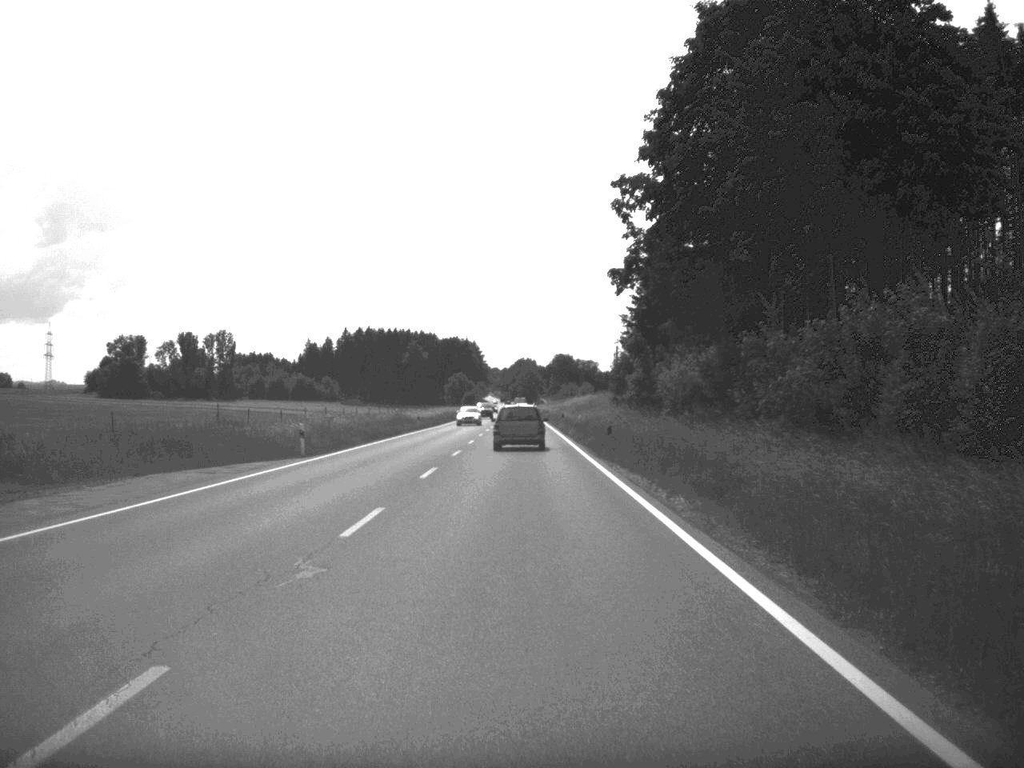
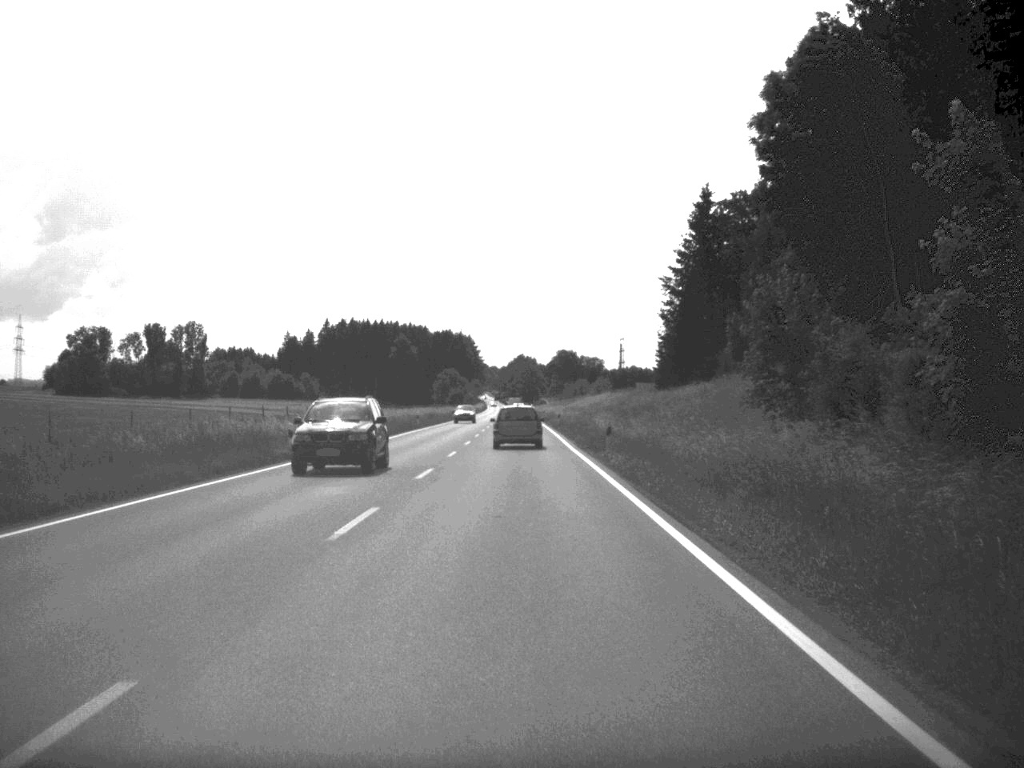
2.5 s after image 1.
(-0.1, +47.6) m; 0°
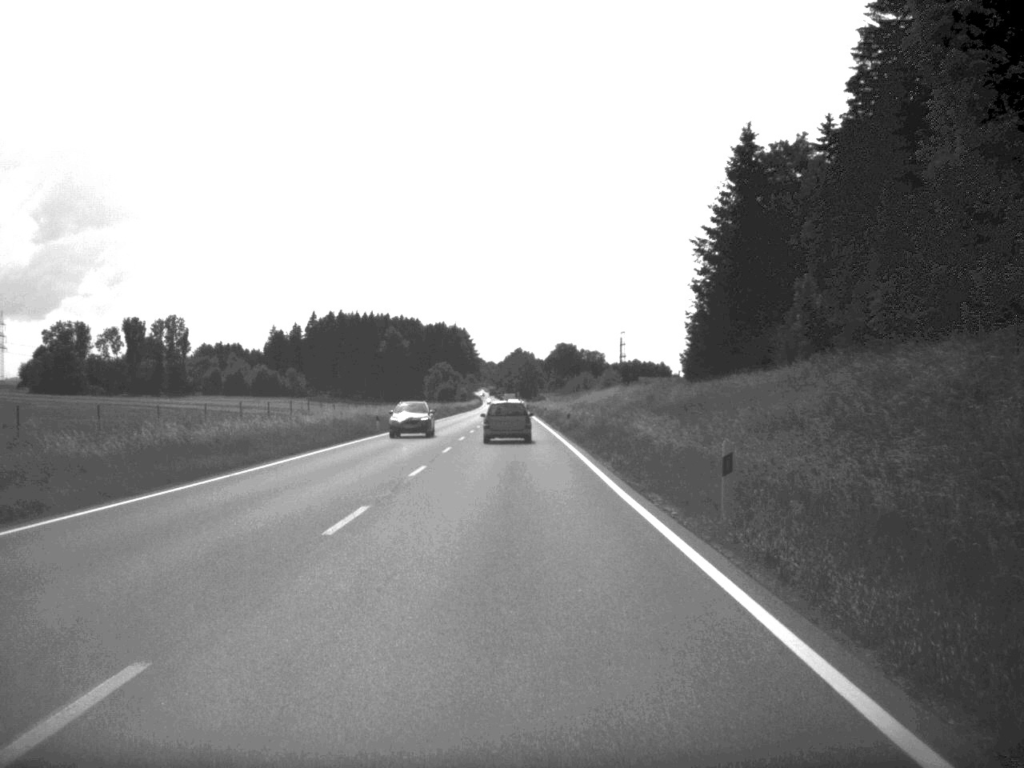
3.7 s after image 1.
(0.0, +23.2) m; 0°
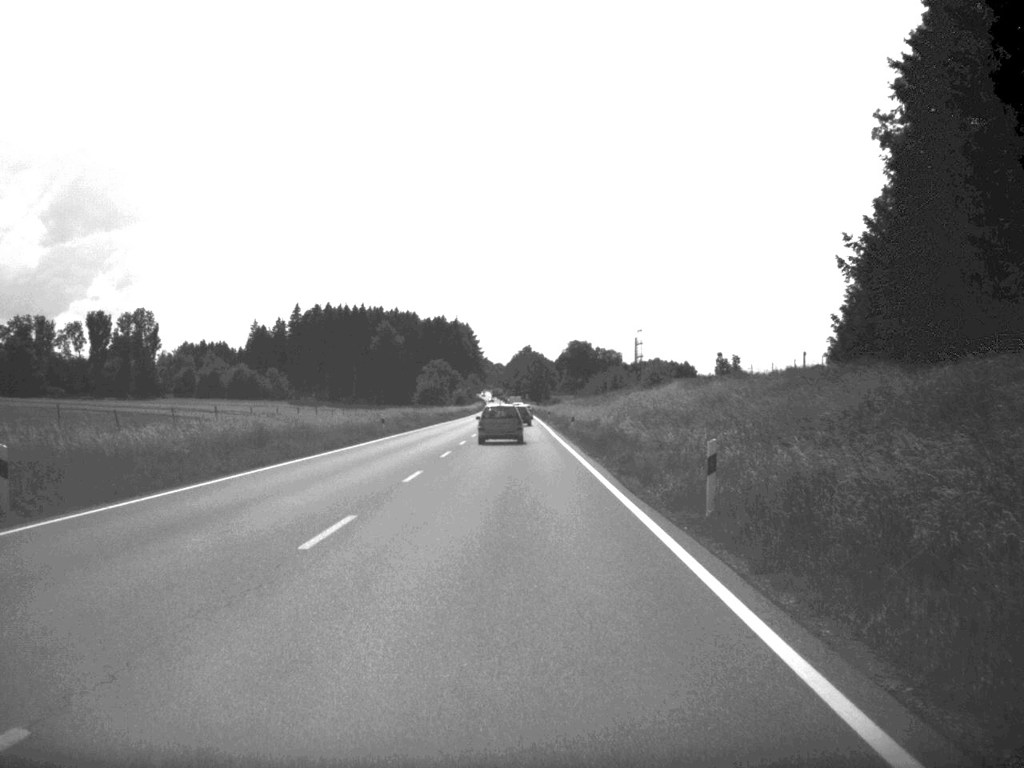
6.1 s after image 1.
(-0.2, +48.3) m; -1°
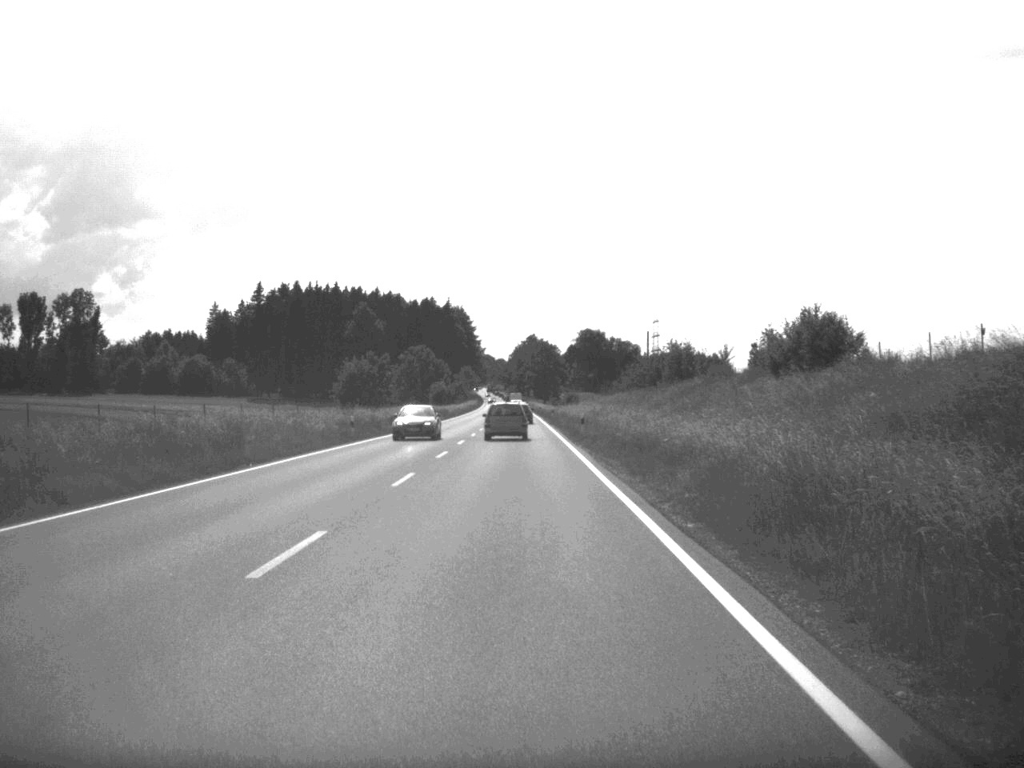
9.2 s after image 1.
(-0.2, +61.3) m; 0°
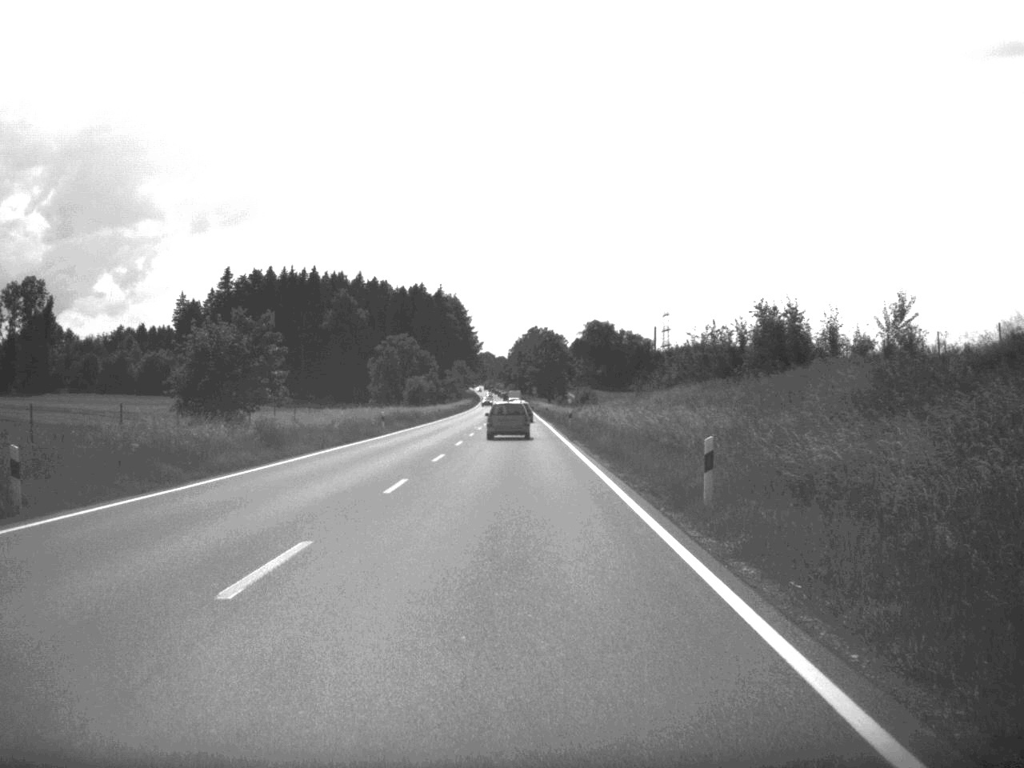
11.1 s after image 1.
(0.0, +38.5) m; 0°
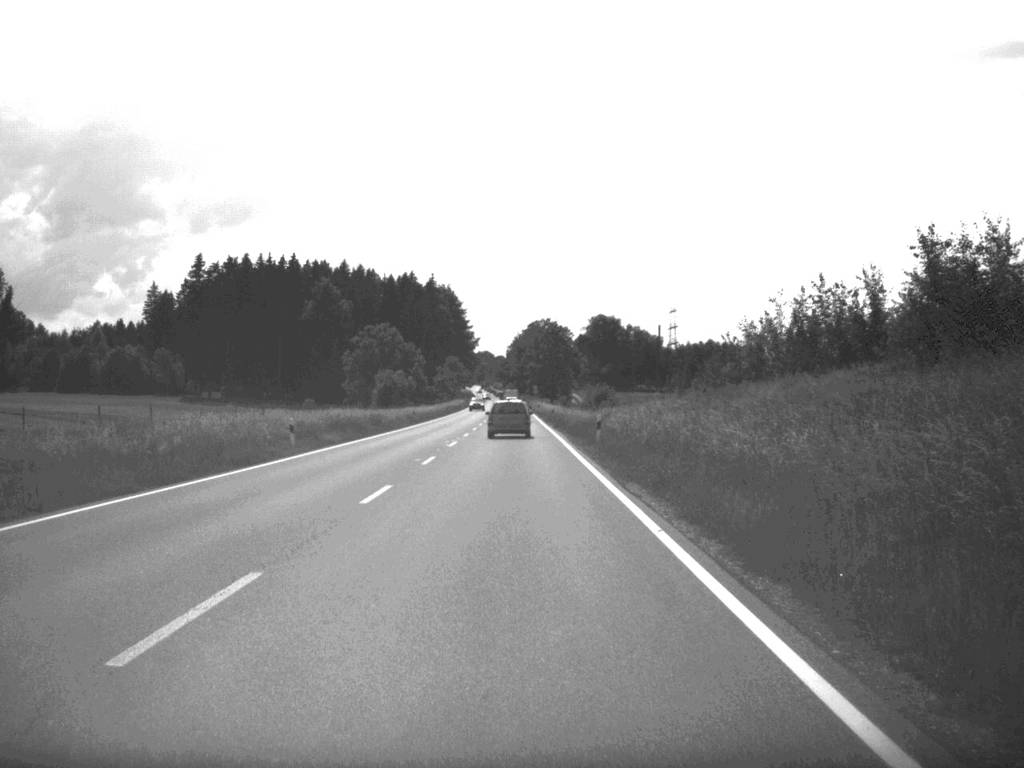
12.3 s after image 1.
(0.0, +24.3) m; 0°
